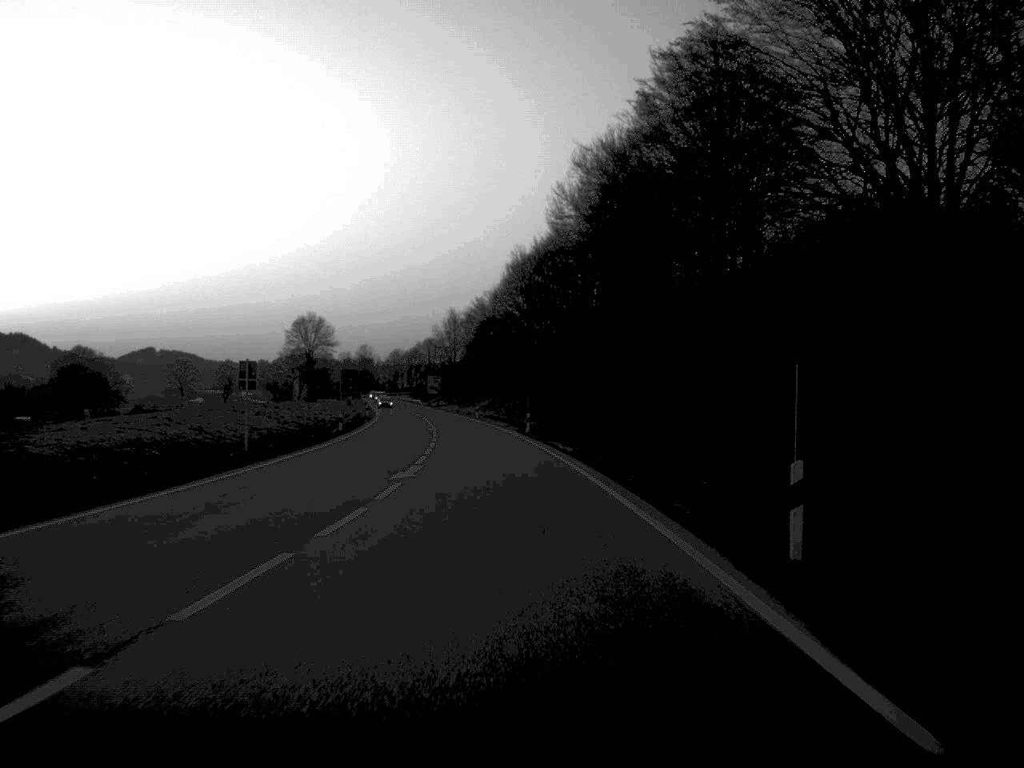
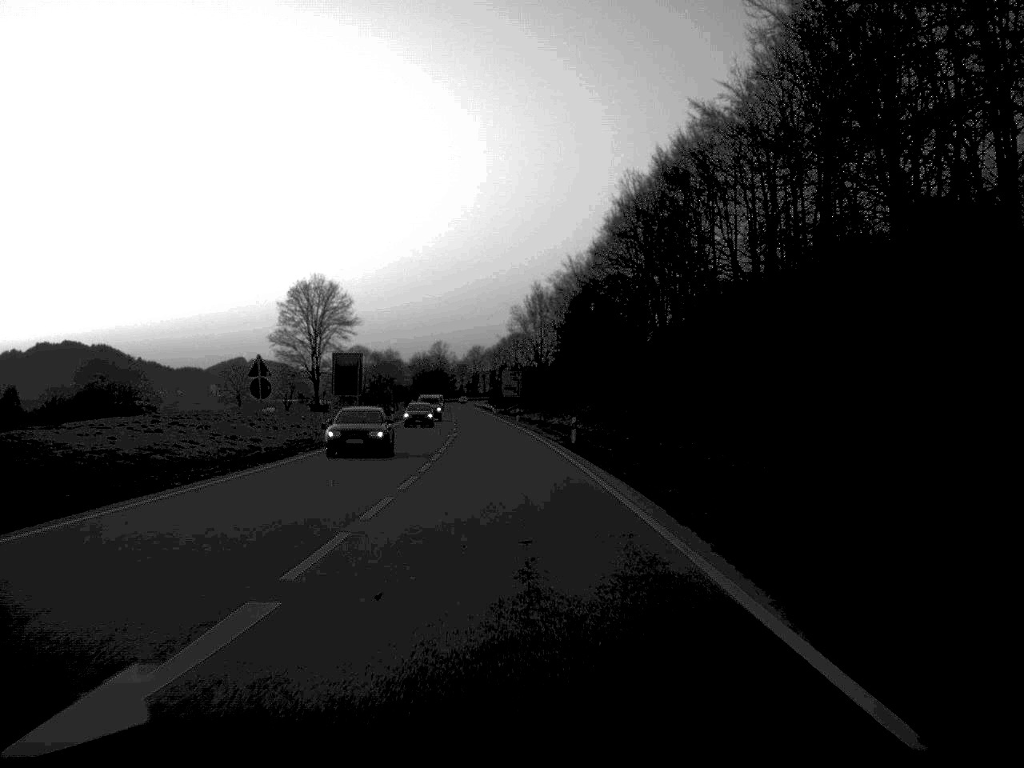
(-2.3, +63.7) m; -4°
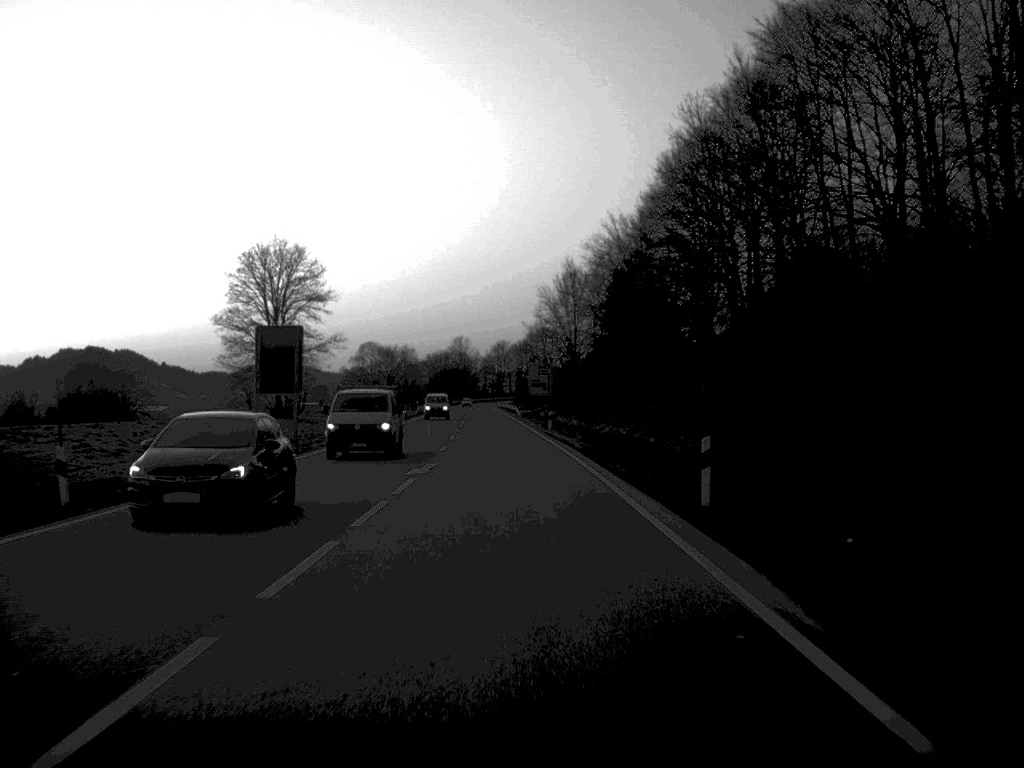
(-0.3, +31.1) m; -1°
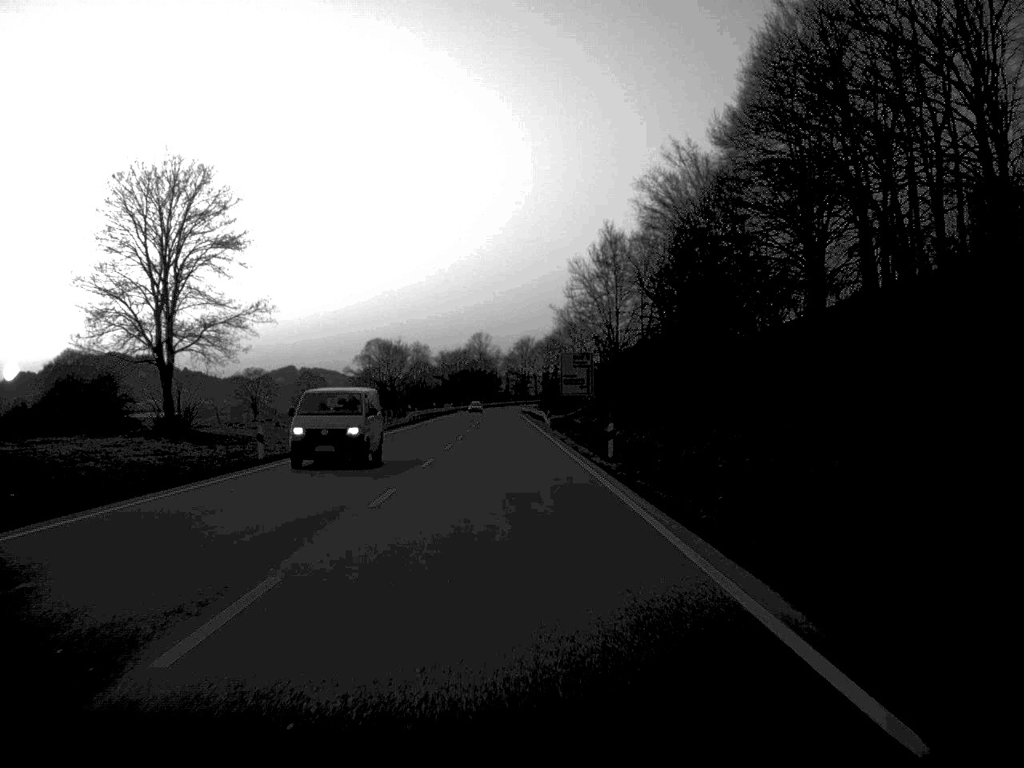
(-0.3, +33.4) m; -1°
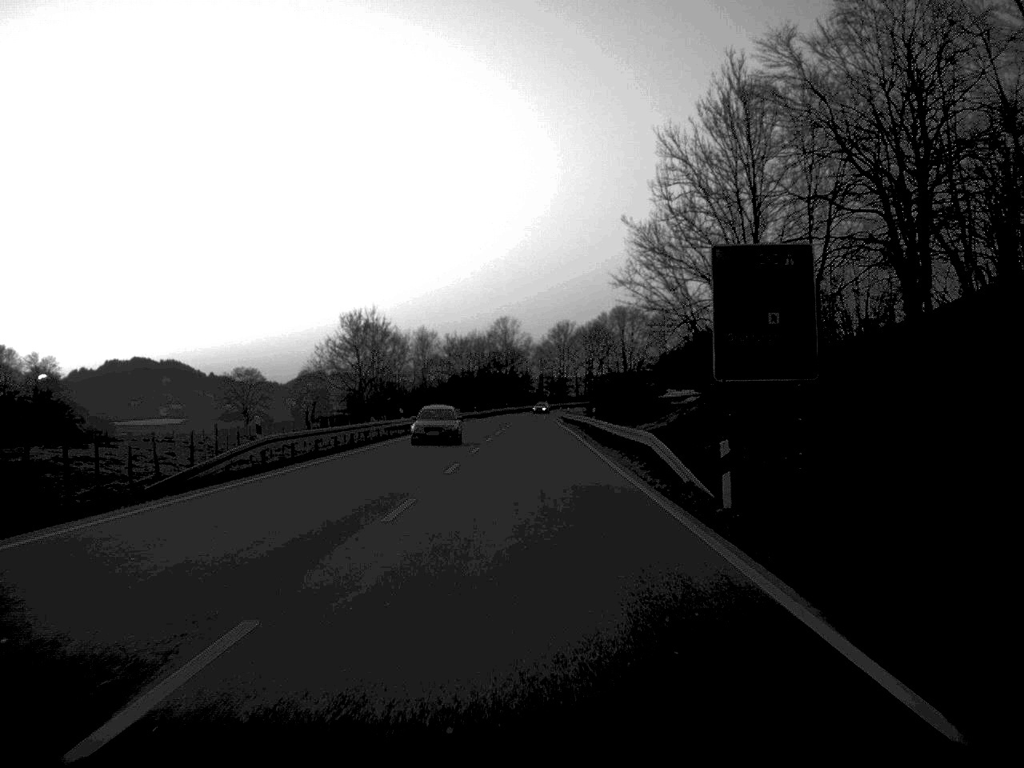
(-0.9, +61.9) m; -1°
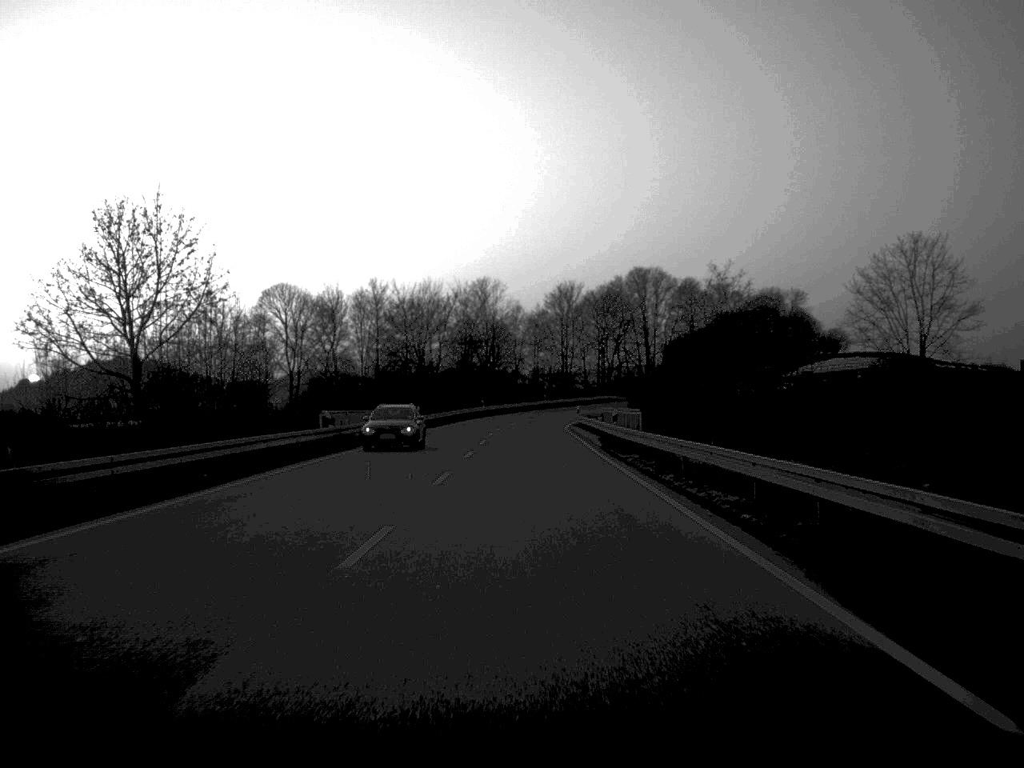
(+0.3, +64.7) m; +1°
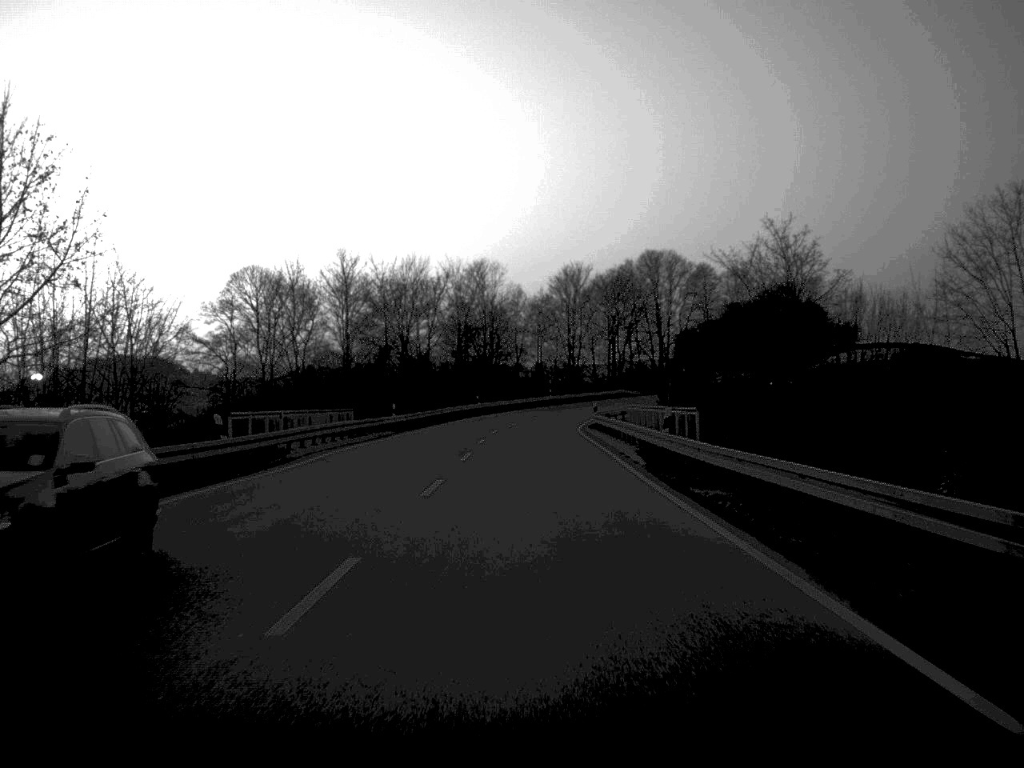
(0.0, +15.5) m; 0°
